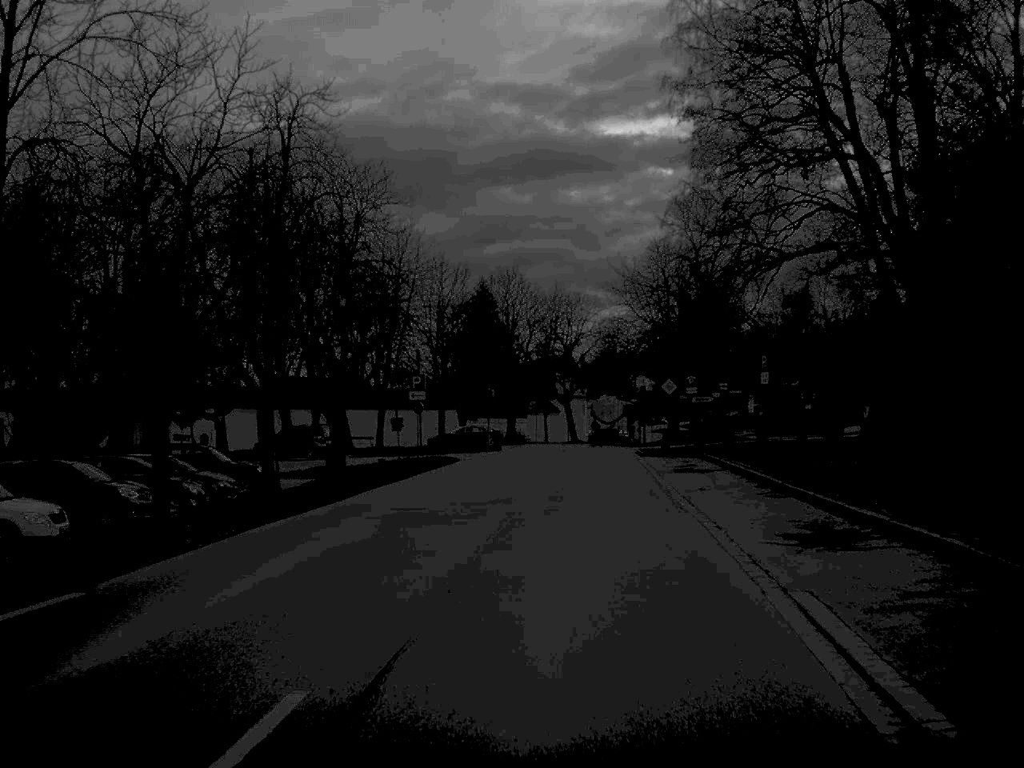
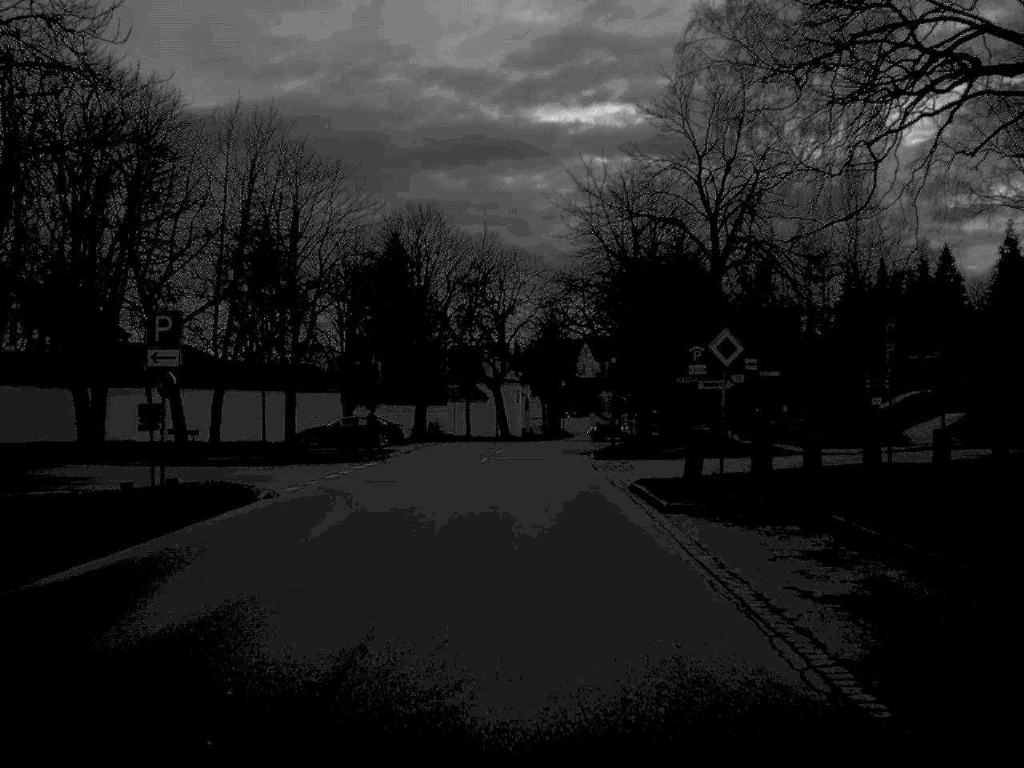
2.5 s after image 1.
(+0.9, +24.9) m; +3°
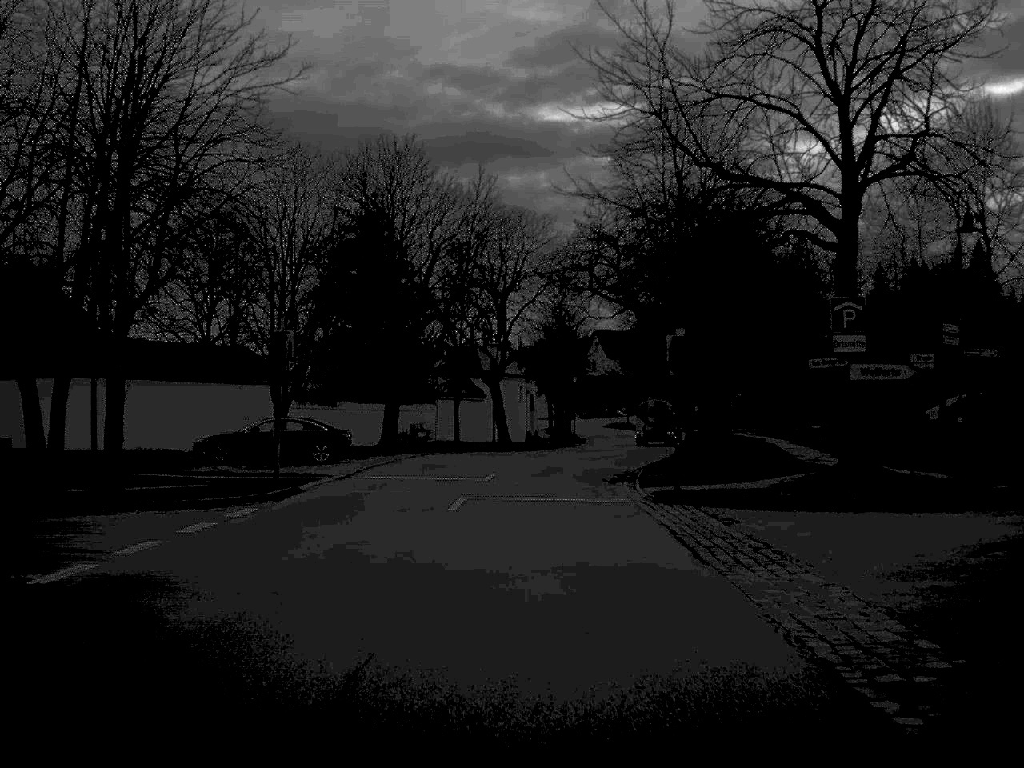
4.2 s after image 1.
(0.0, +18.0) m; 0°
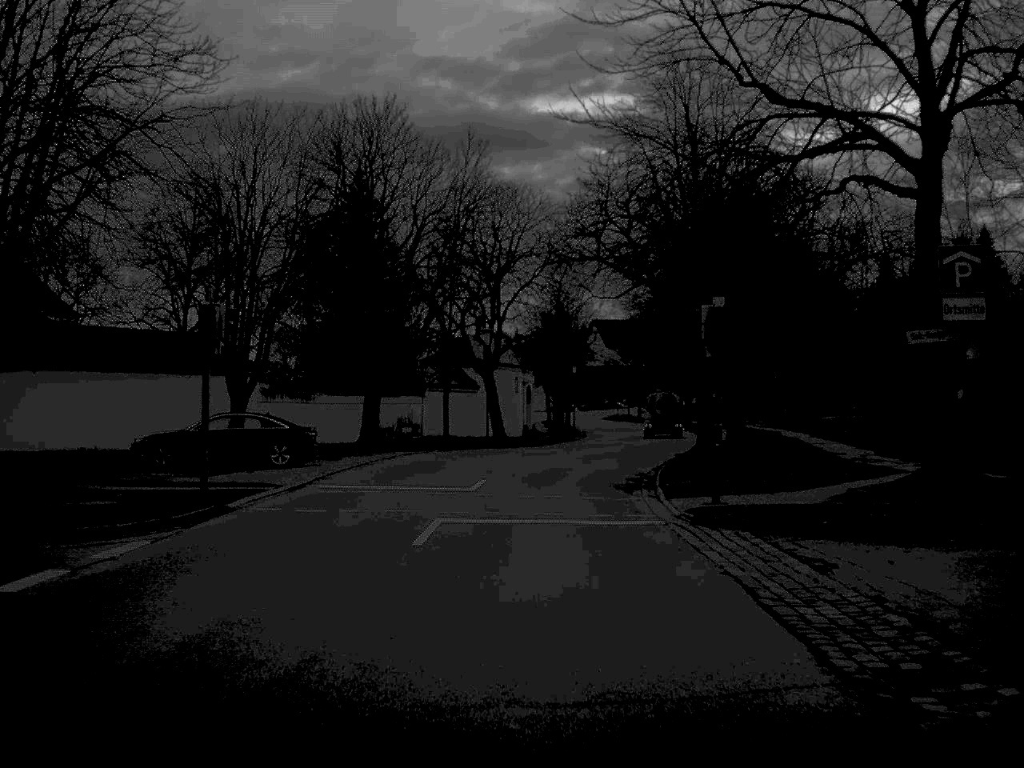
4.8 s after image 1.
(0.0, +6.0) m; 0°
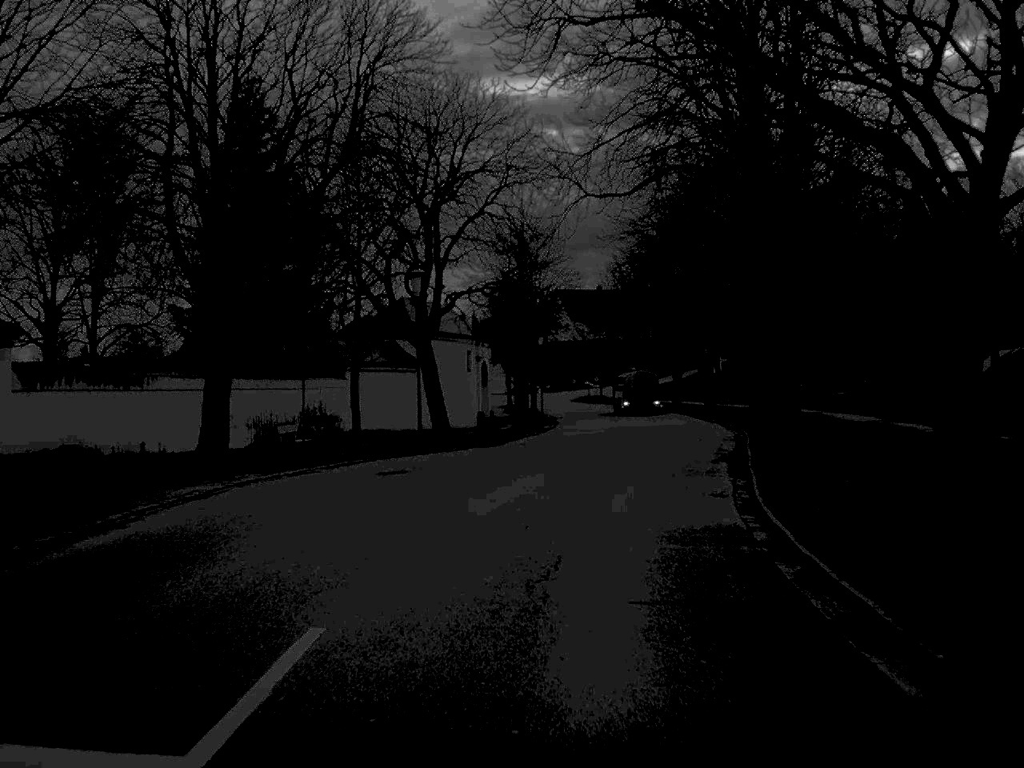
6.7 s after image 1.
(+0.2, +19.8) m; +2°
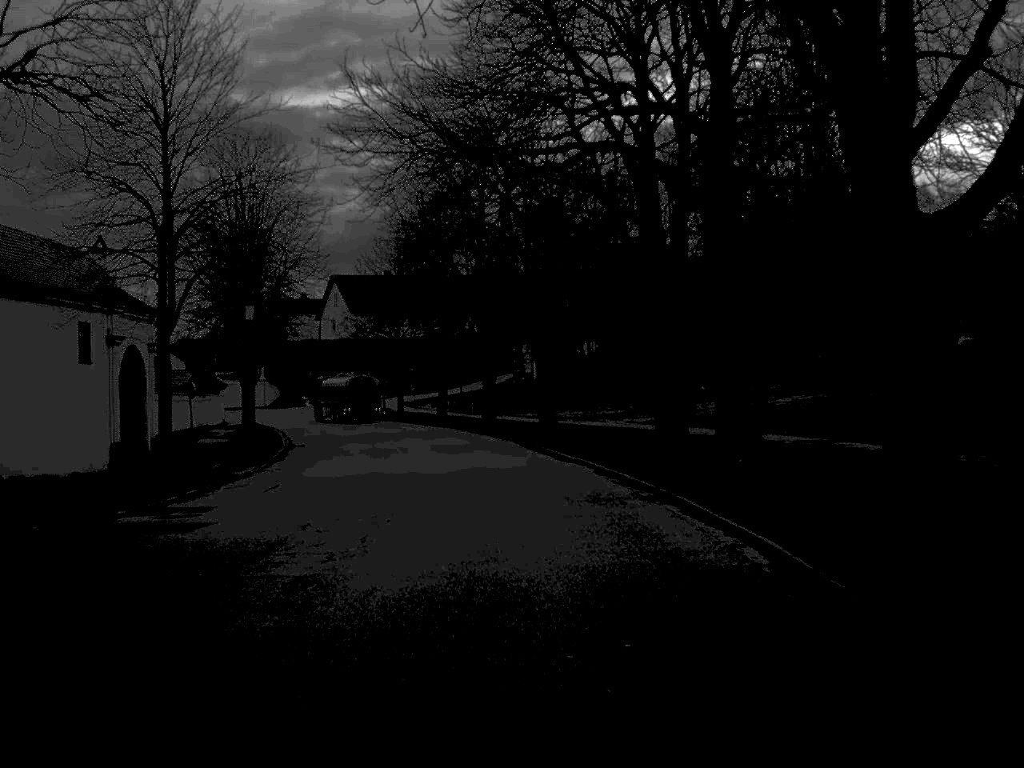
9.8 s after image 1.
(+3.5, +34.6) m; +9°
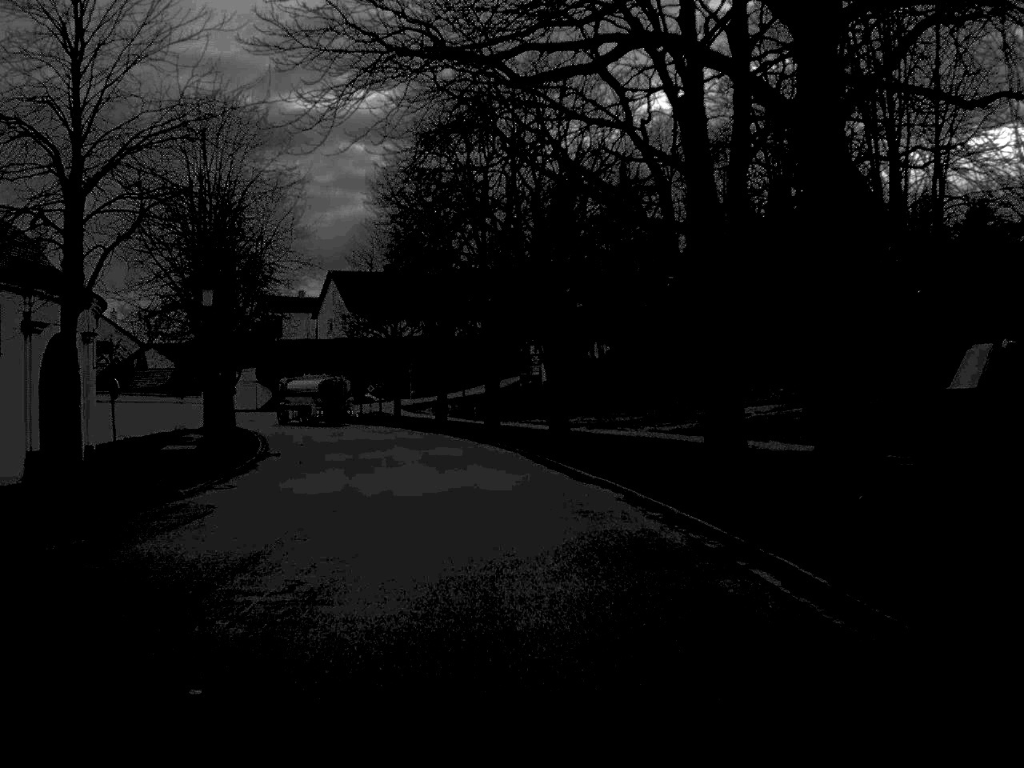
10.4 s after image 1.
(0.0, +7.0) m; 0°
